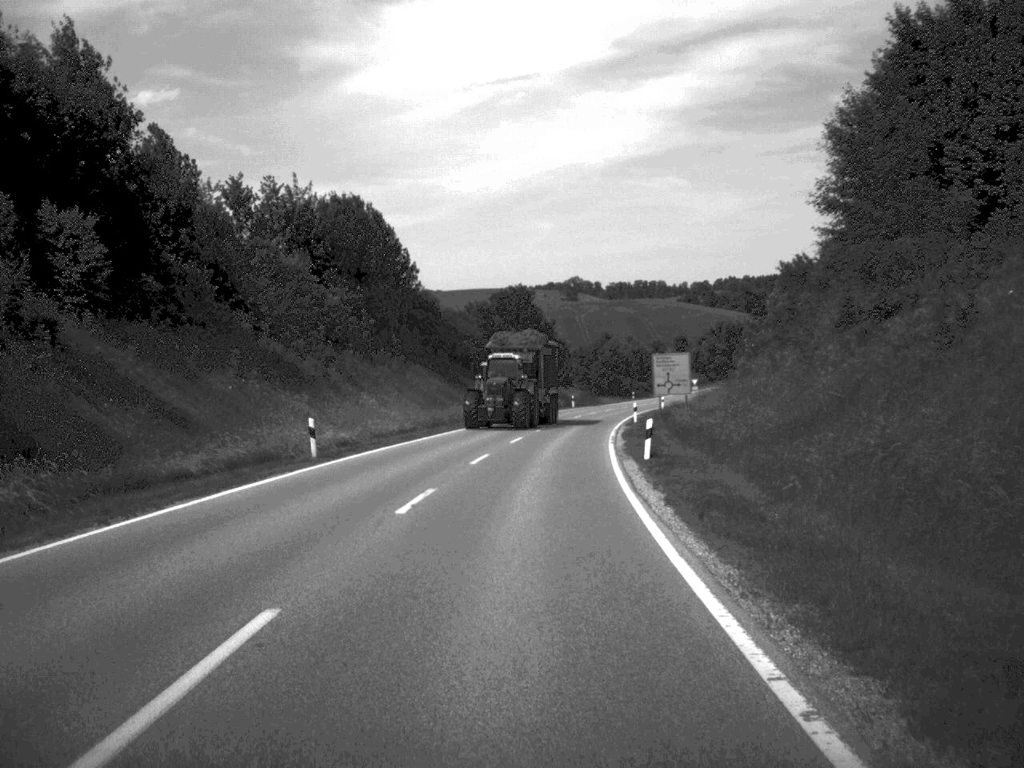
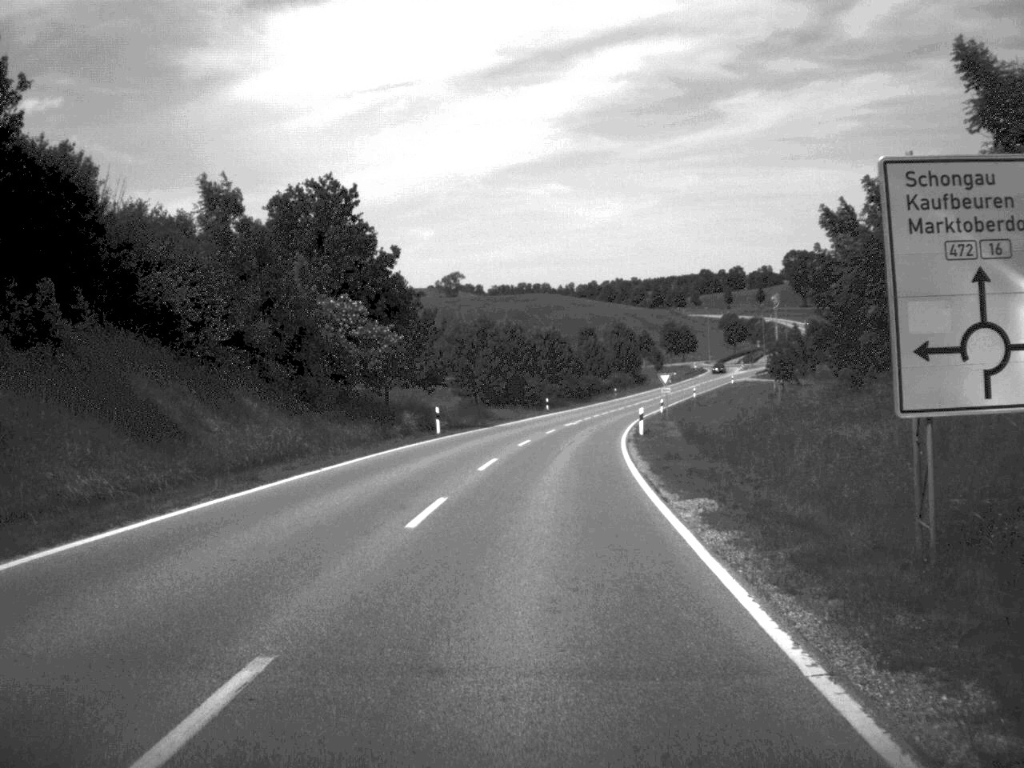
(+2.7, +59.3) m; +5°
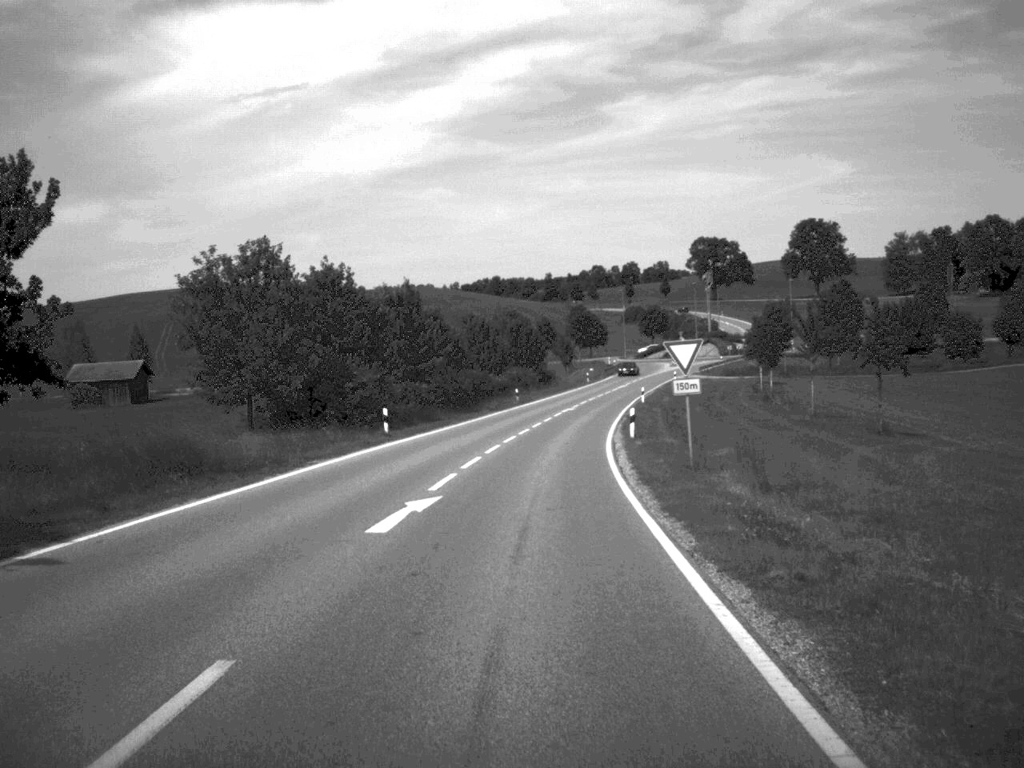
(+2.2, +46.2) m; +5°
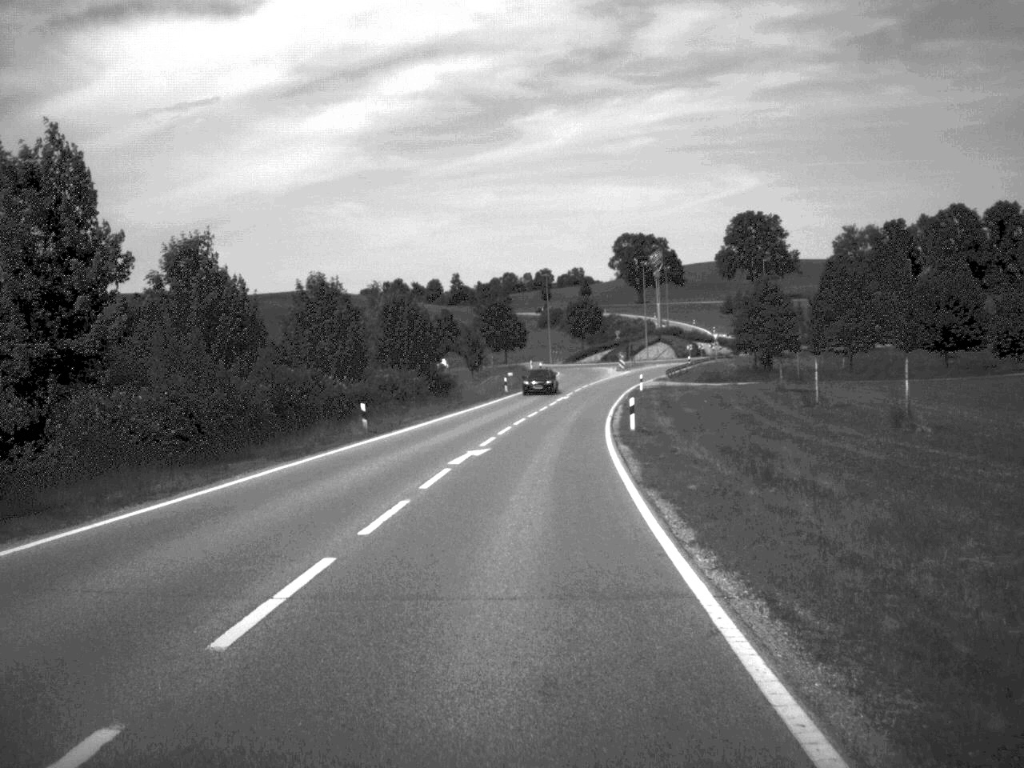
(+1.5, +41.7) m; +4°
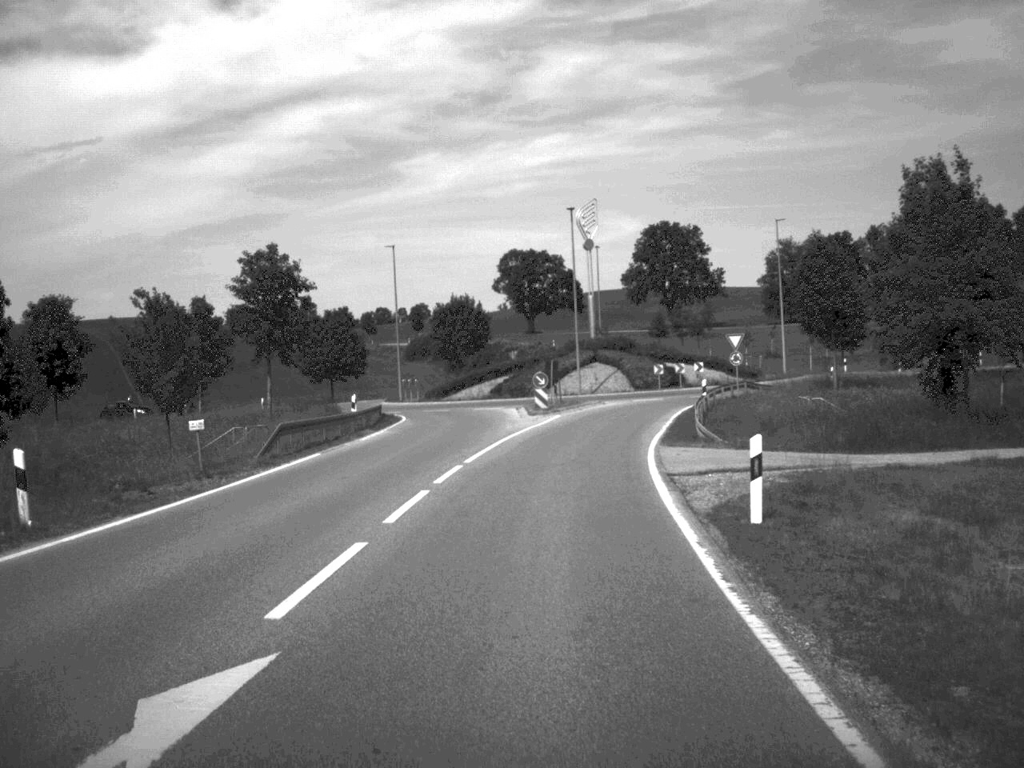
(+3.0, +62.2) m; +5°
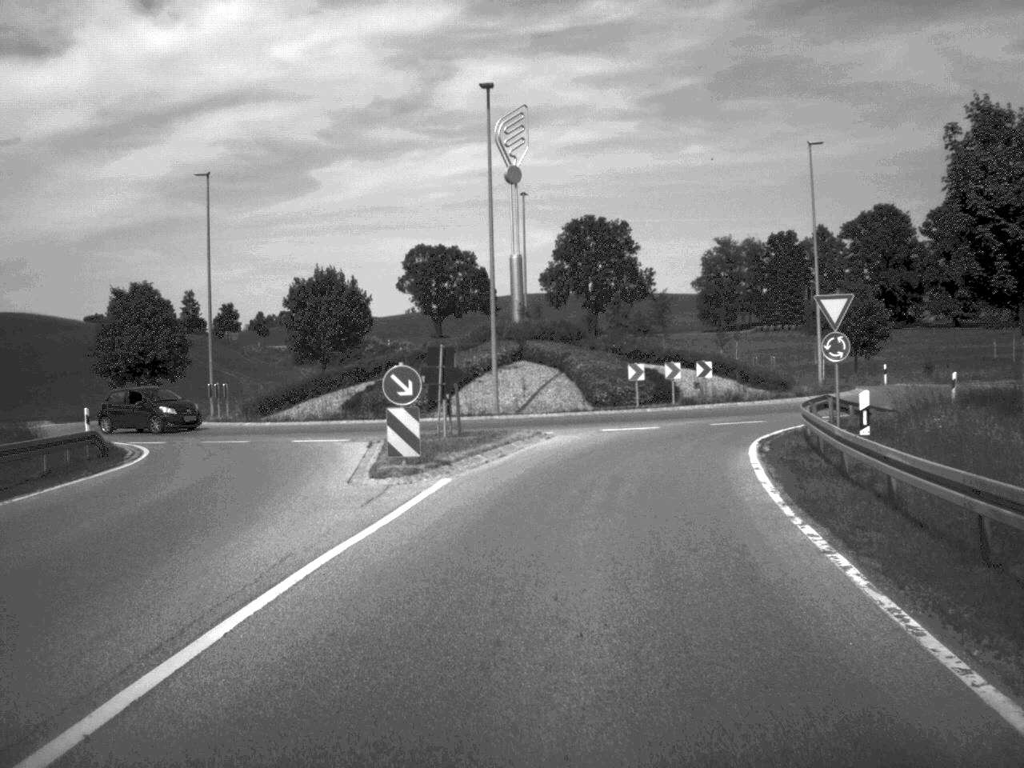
(+1.0, +29.9) m; +4°
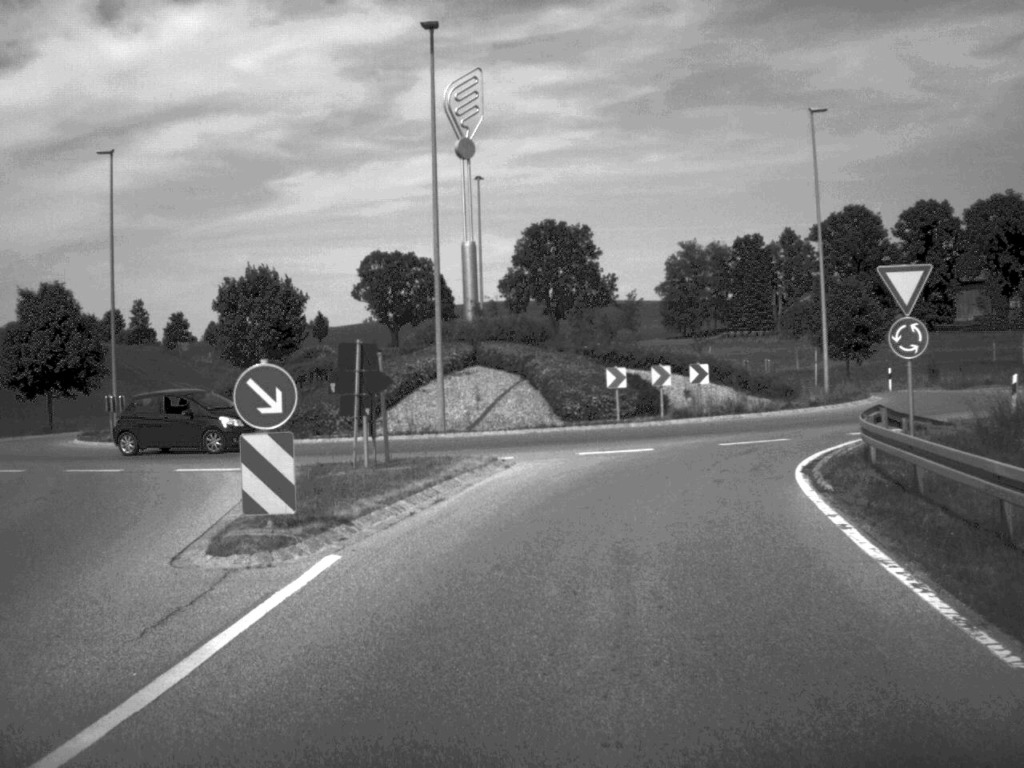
(+0.1, +7.6) m; +2°
